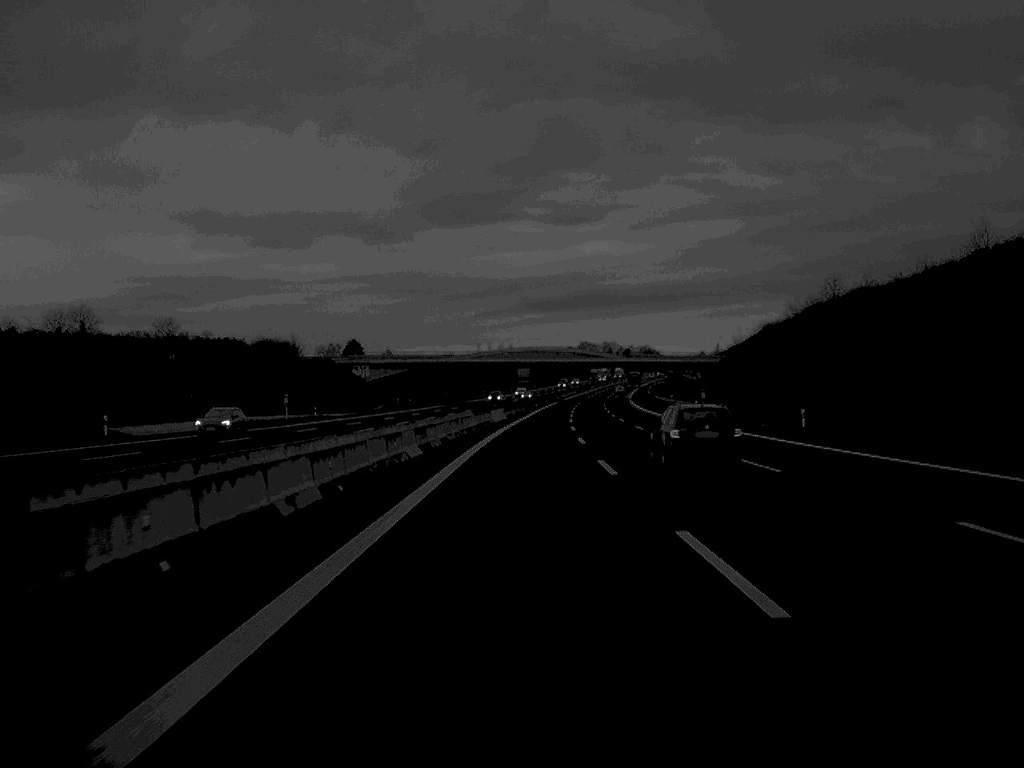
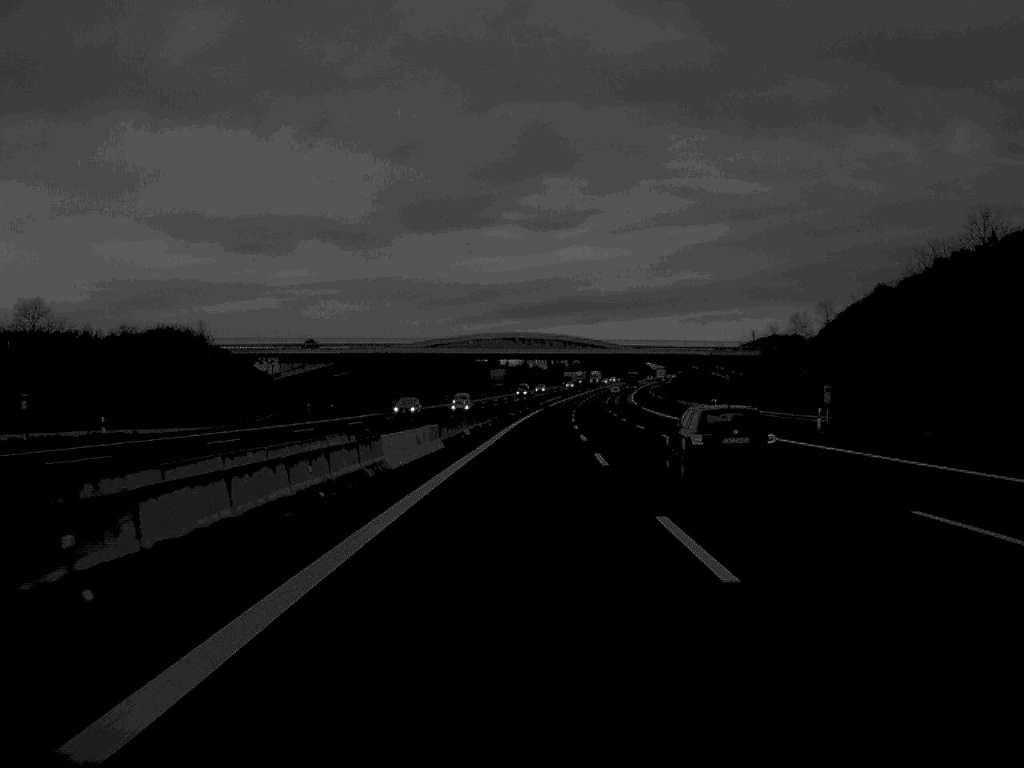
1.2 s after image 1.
(+0.5, +54.1) m; +1°
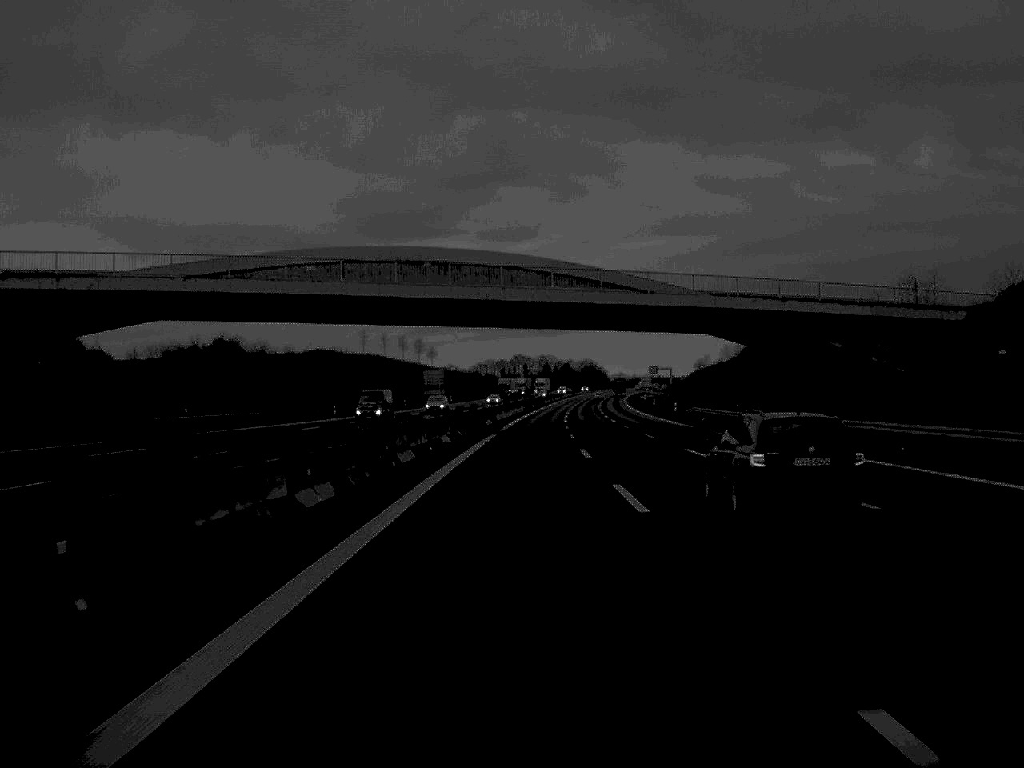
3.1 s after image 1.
(+1.5, +84.4) m; +2°
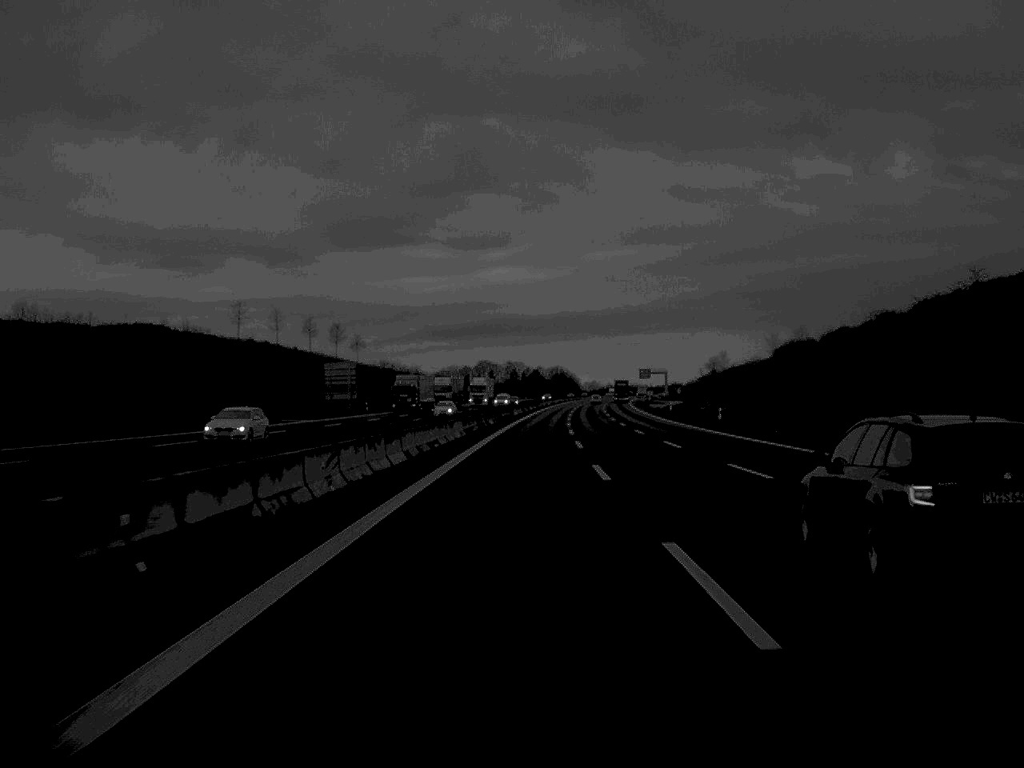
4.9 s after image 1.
(+1.1, +82.0) m; +1°
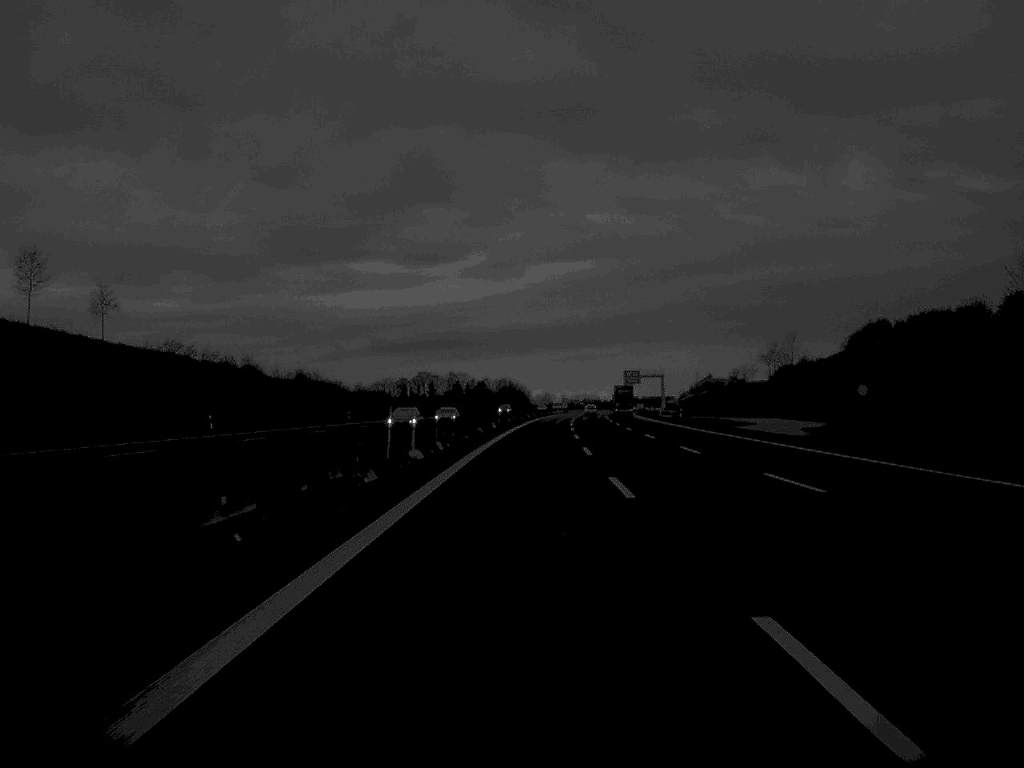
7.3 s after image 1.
(+2.3, +112.3) m; +2°
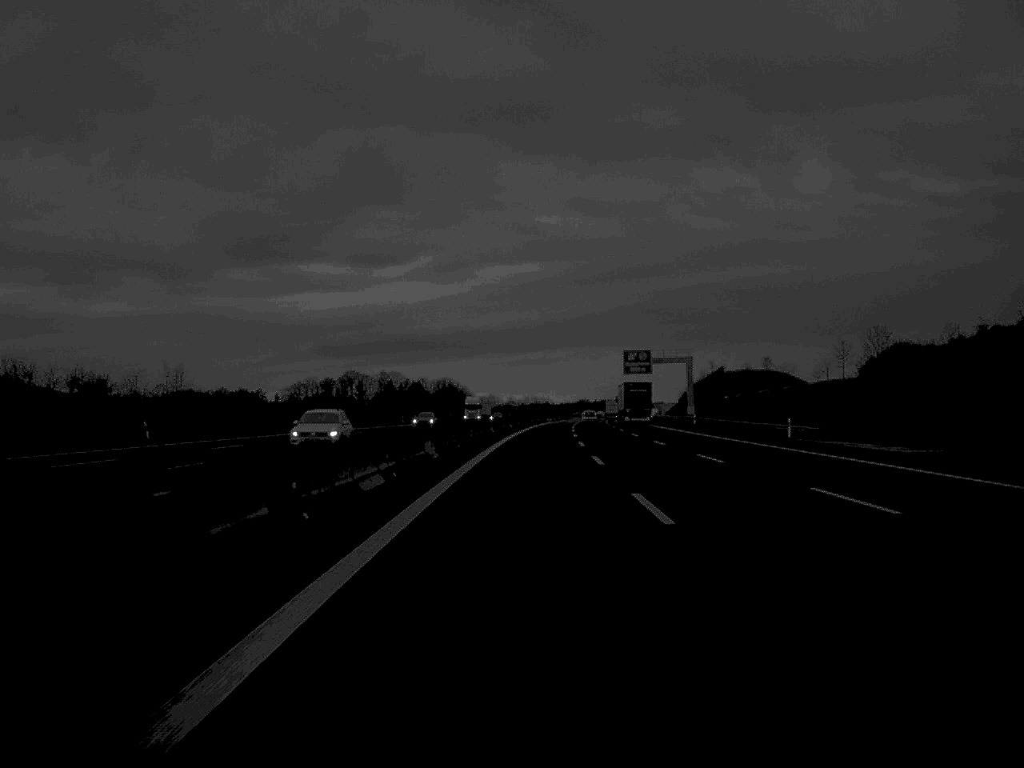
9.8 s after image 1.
(+2.2, +112.1) m; +2°
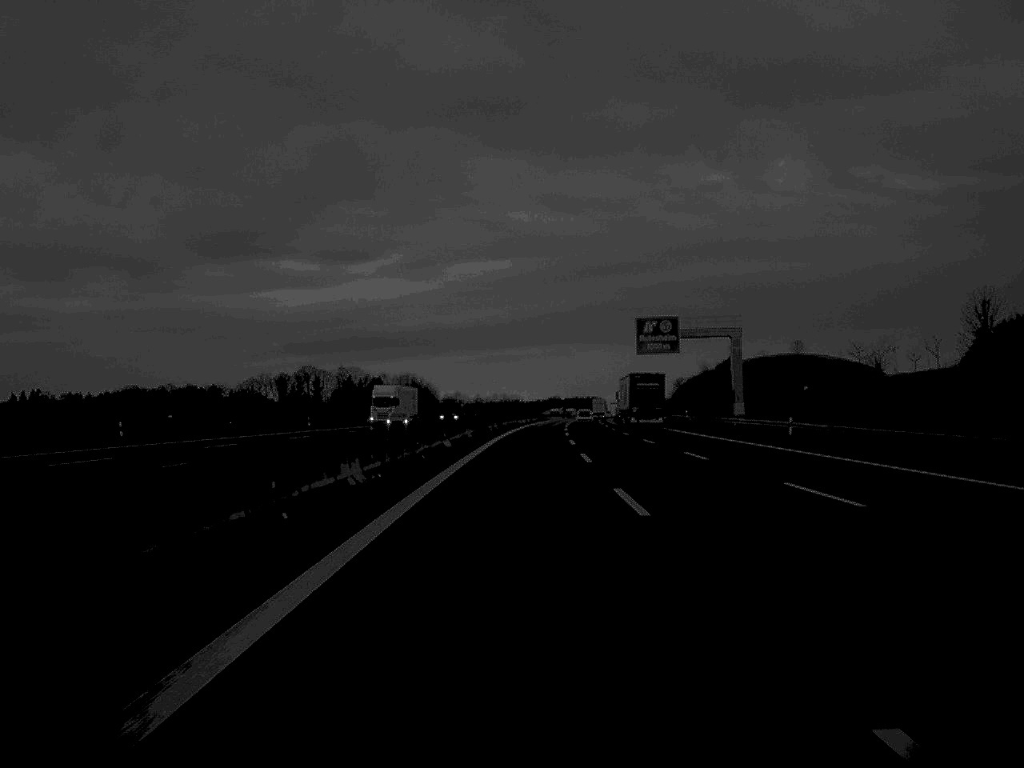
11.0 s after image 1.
(+0.7, +52.9) m; +1°
